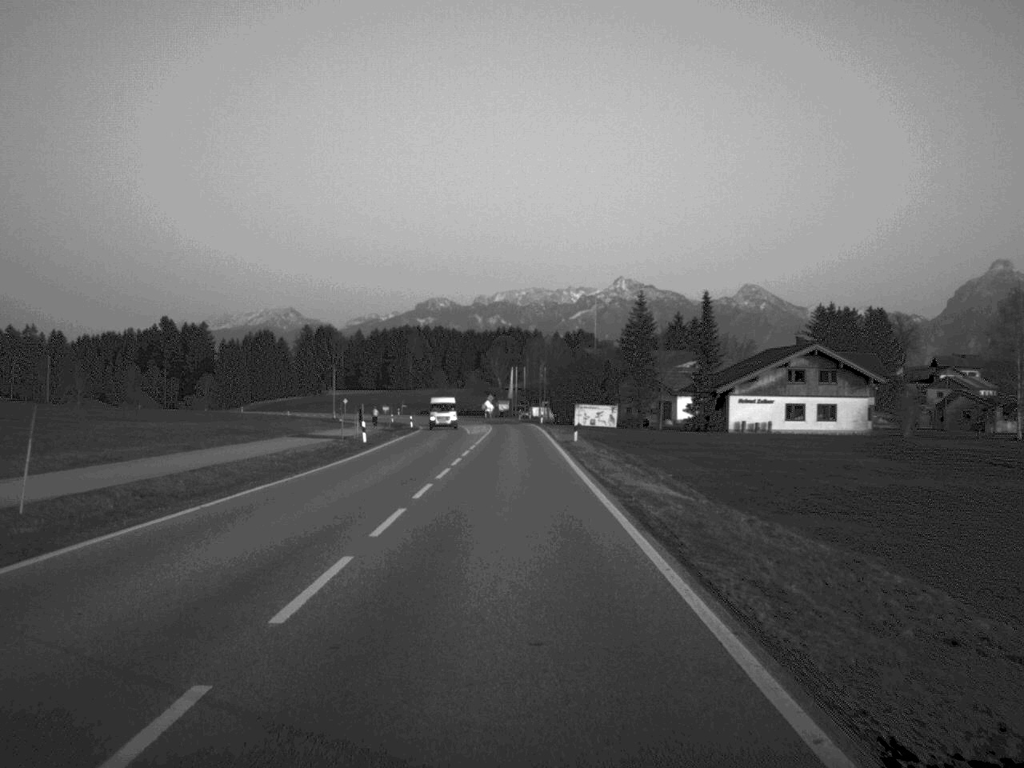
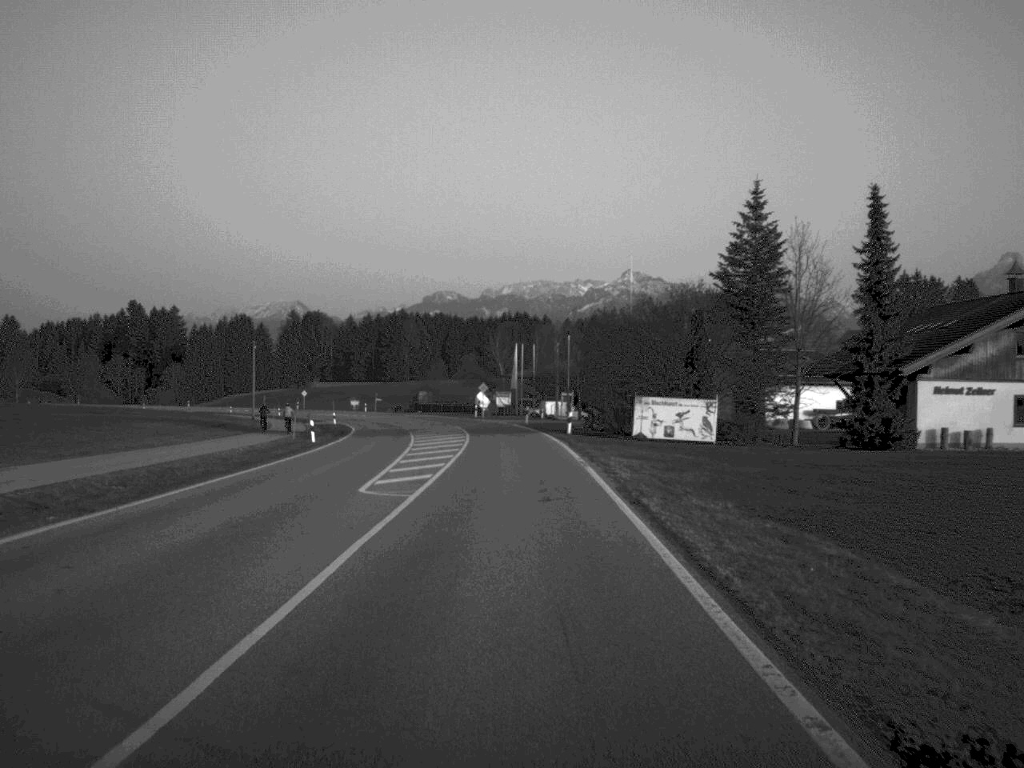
(-0.1, +49.8) m; 0°
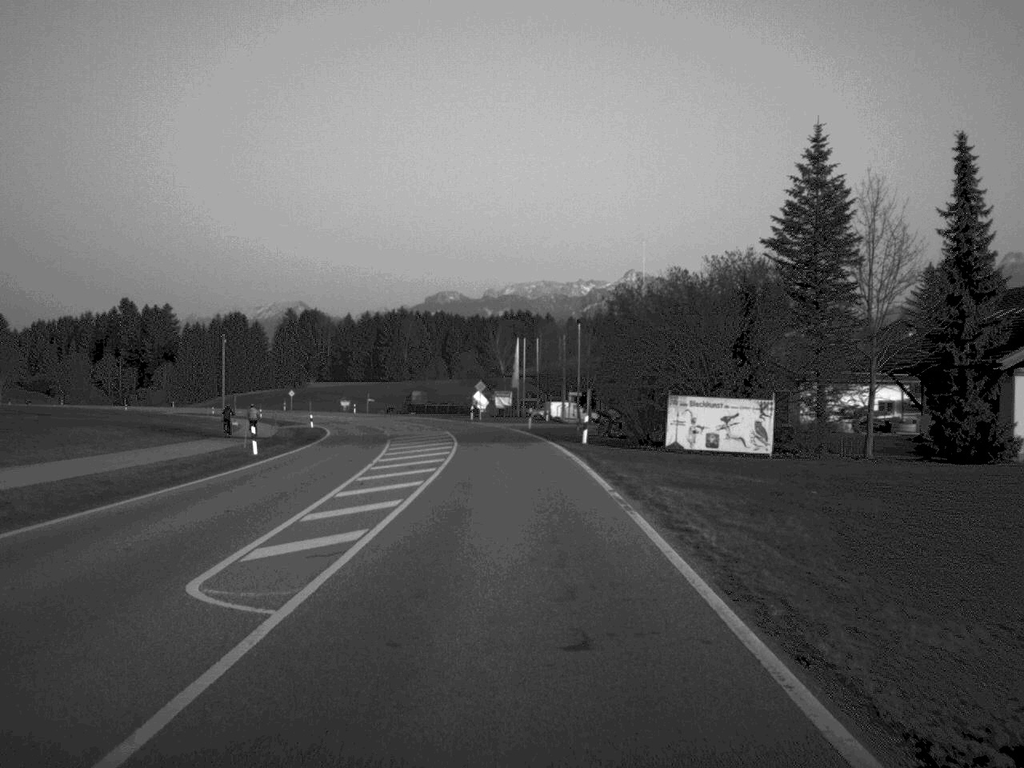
(0.0, +11.5) m; 0°
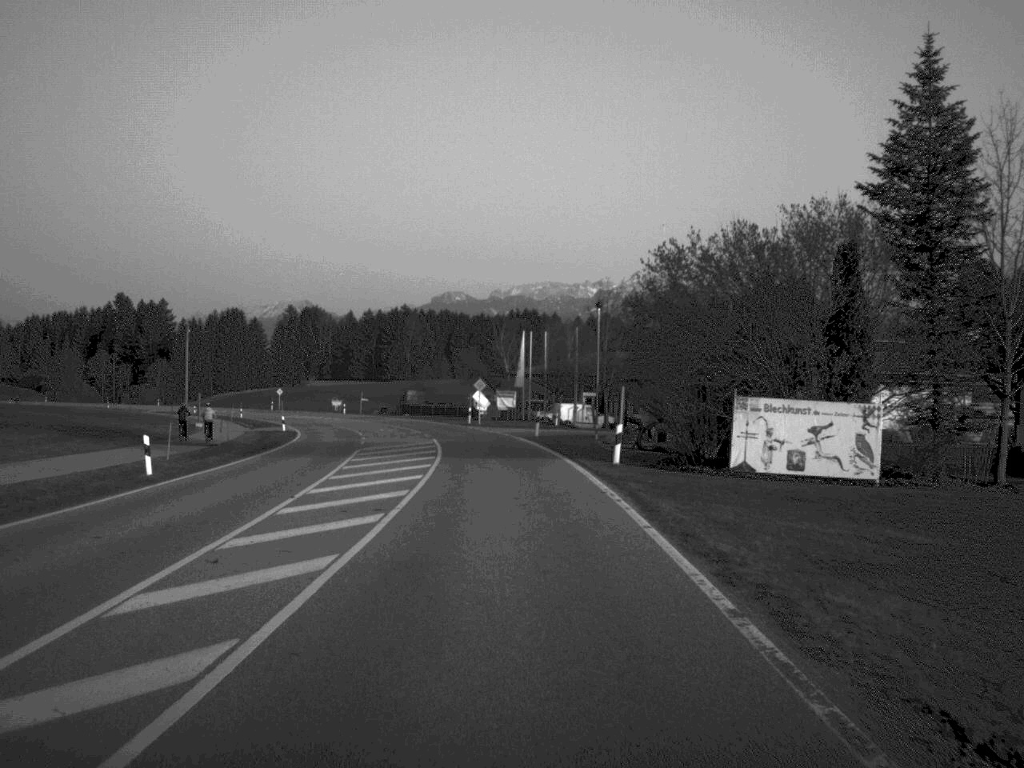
(0.0, +12.0) m; 0°
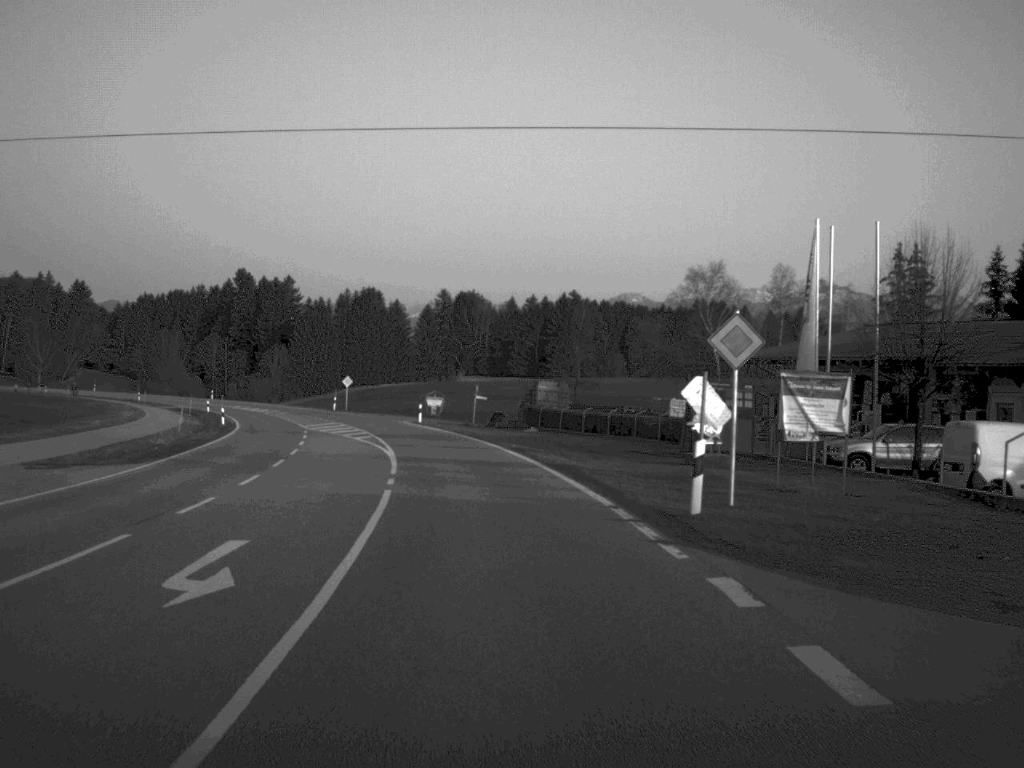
(-3.1, +59.2) m; -8°
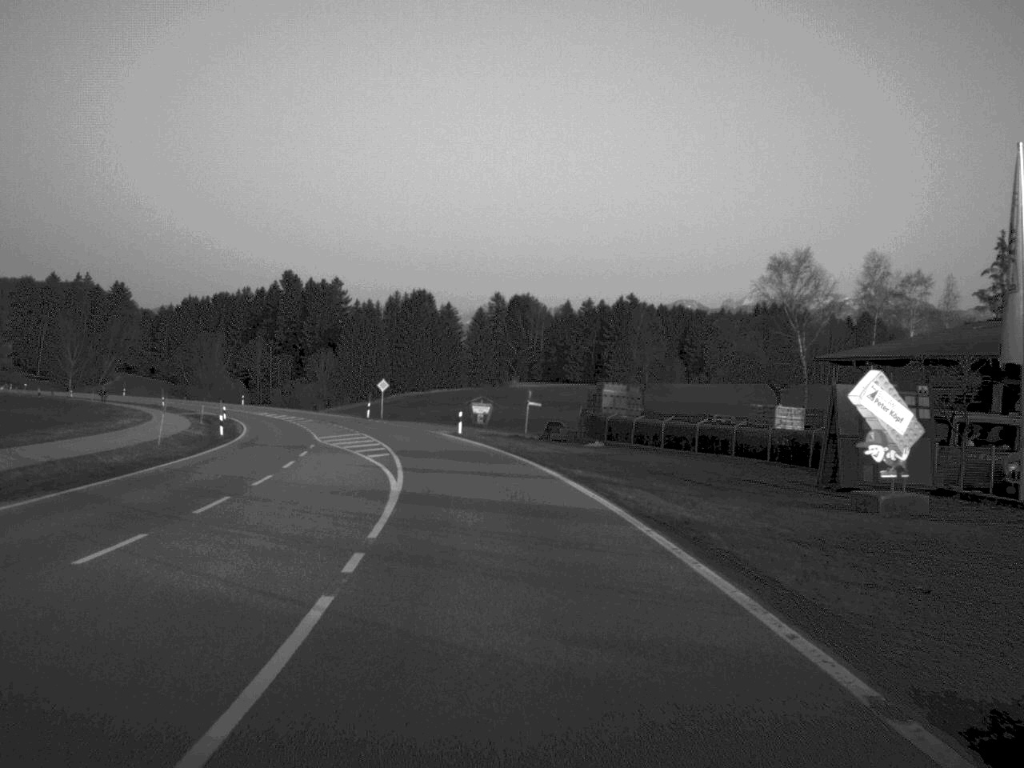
(-0.2, +11.5) m; -2°
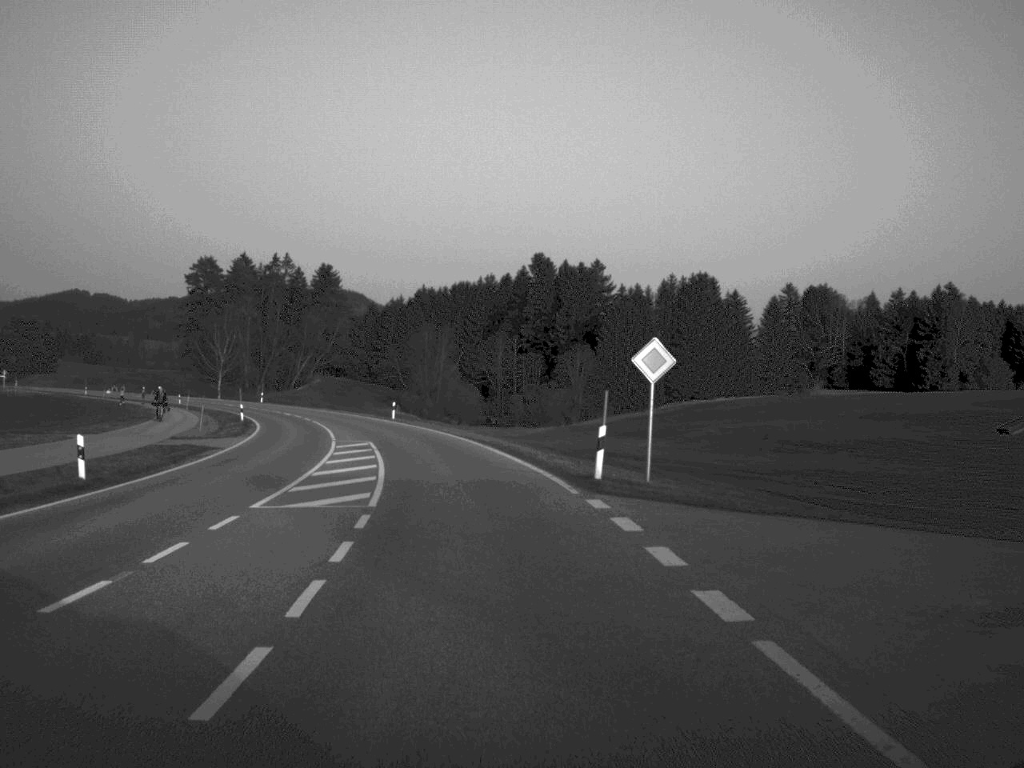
(-6.5, +61.9) m; -12°
